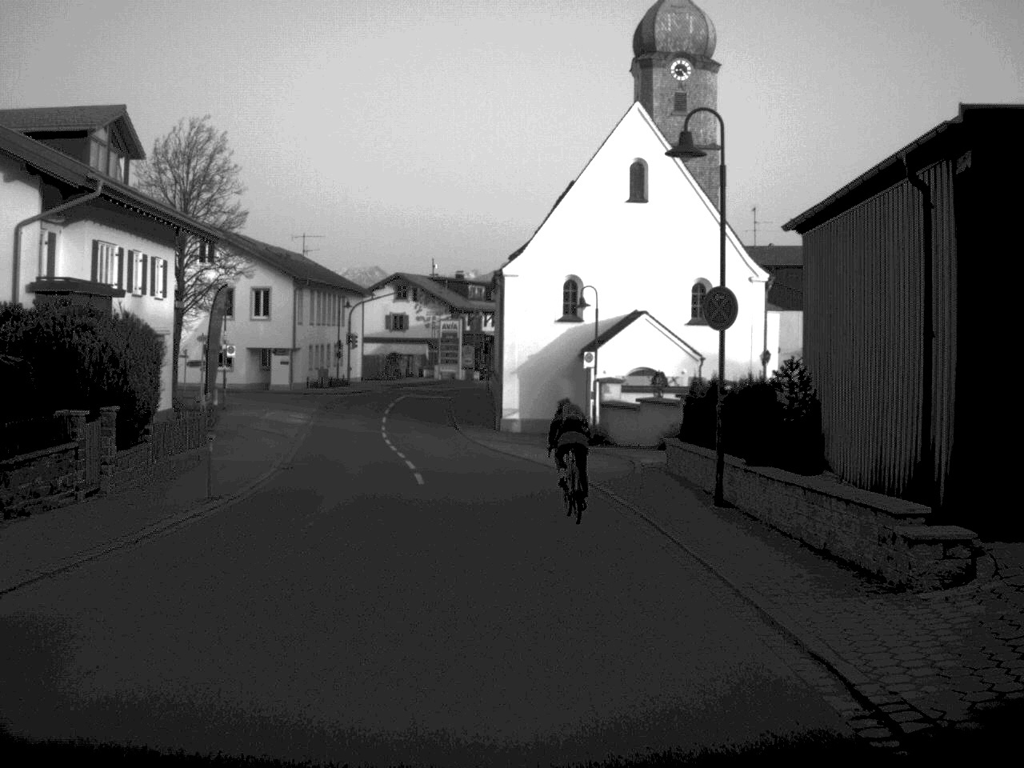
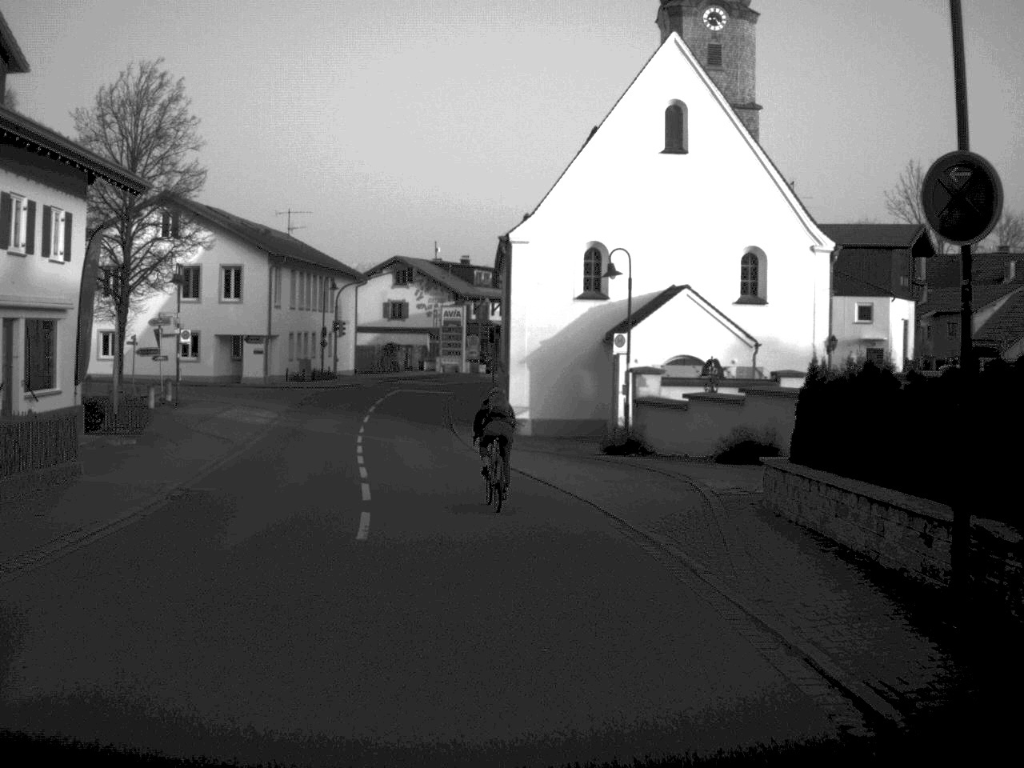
(0.0, +9.6) m; -1°
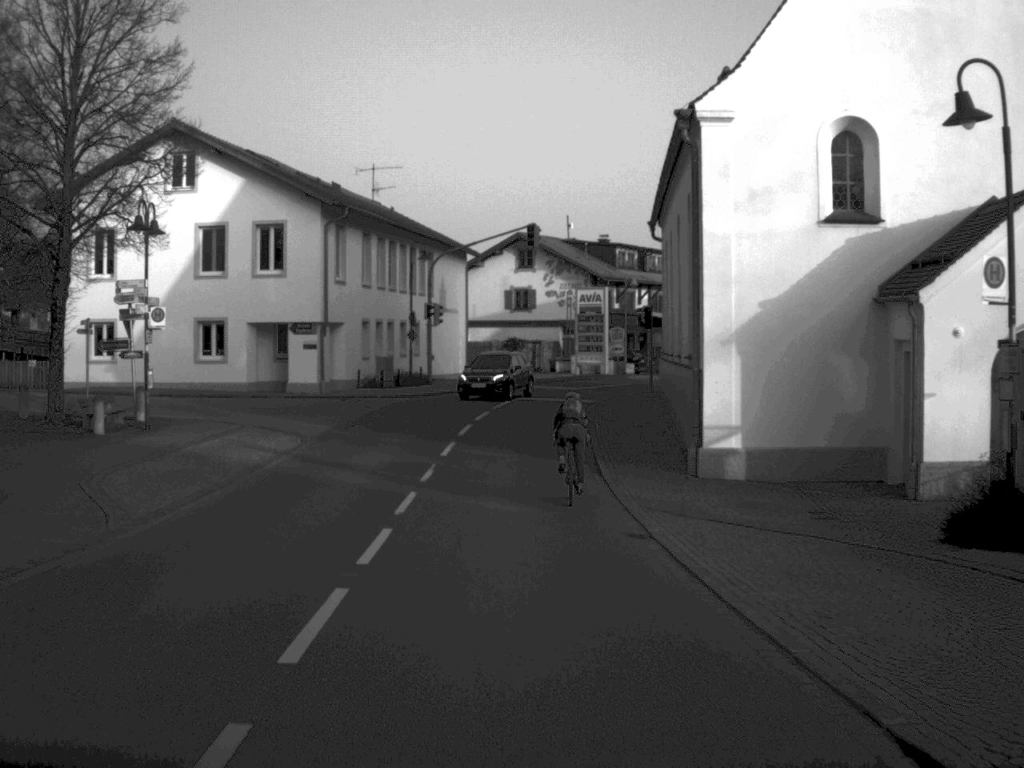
(-1.0, +19.2) m; -6°
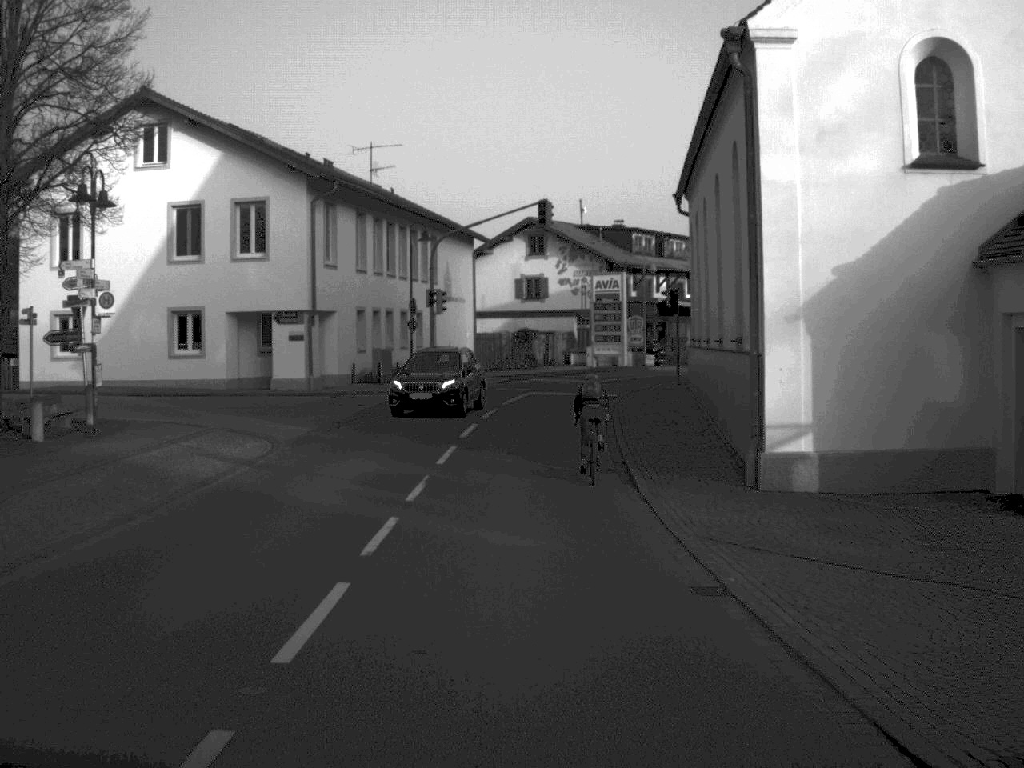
(0.0, +4.6) m; -1°
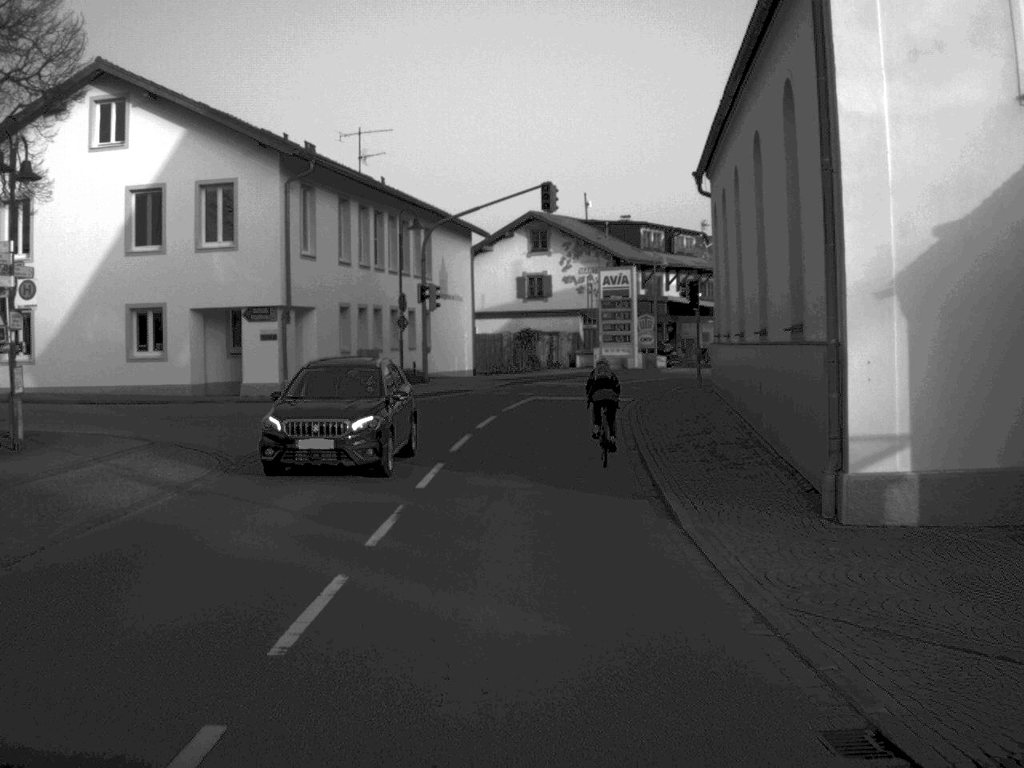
(0.0, +4.4) m; 0°
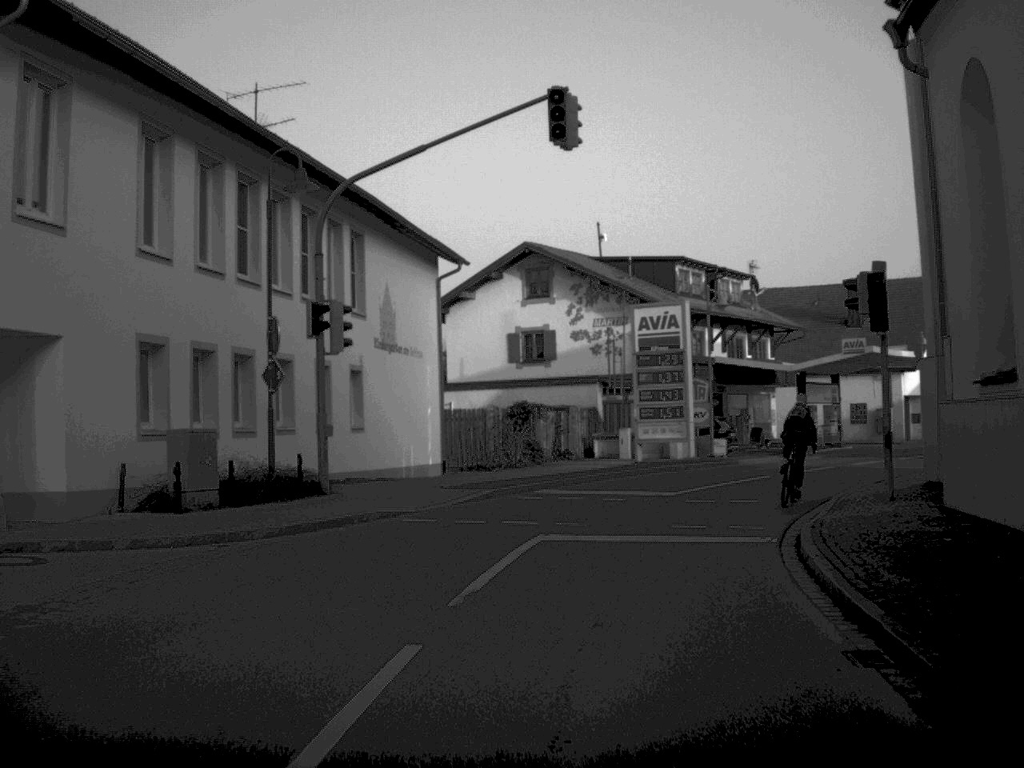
(0.0, +20.0) m; 0°
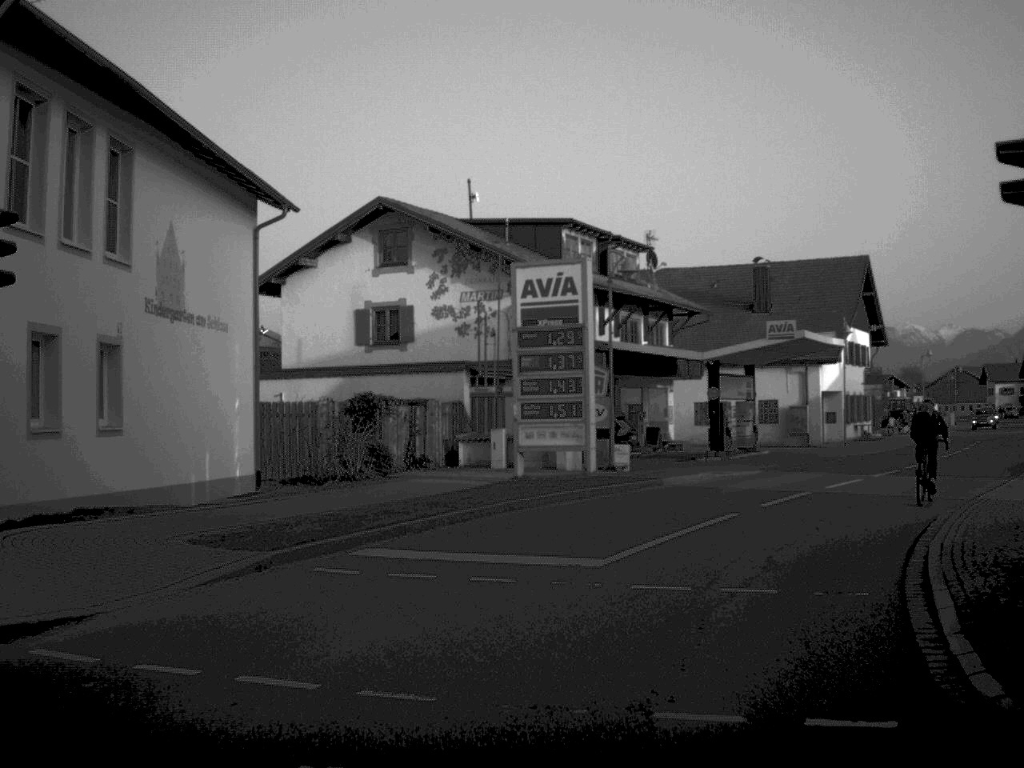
(+0.4, +9.8) m; +6°
